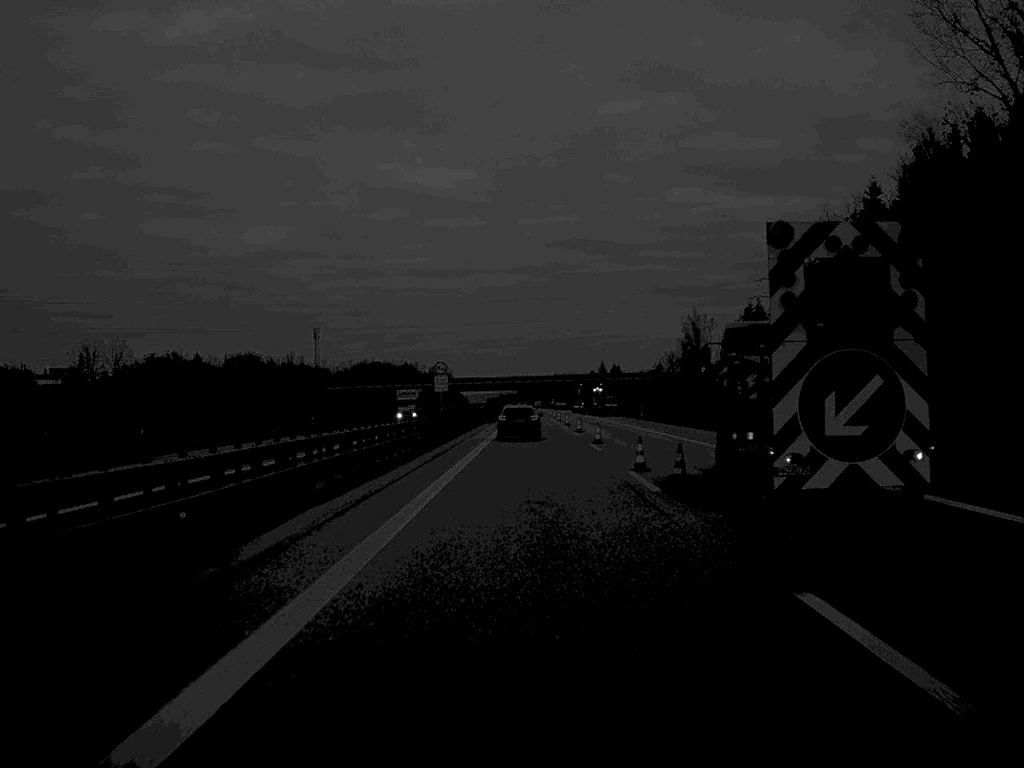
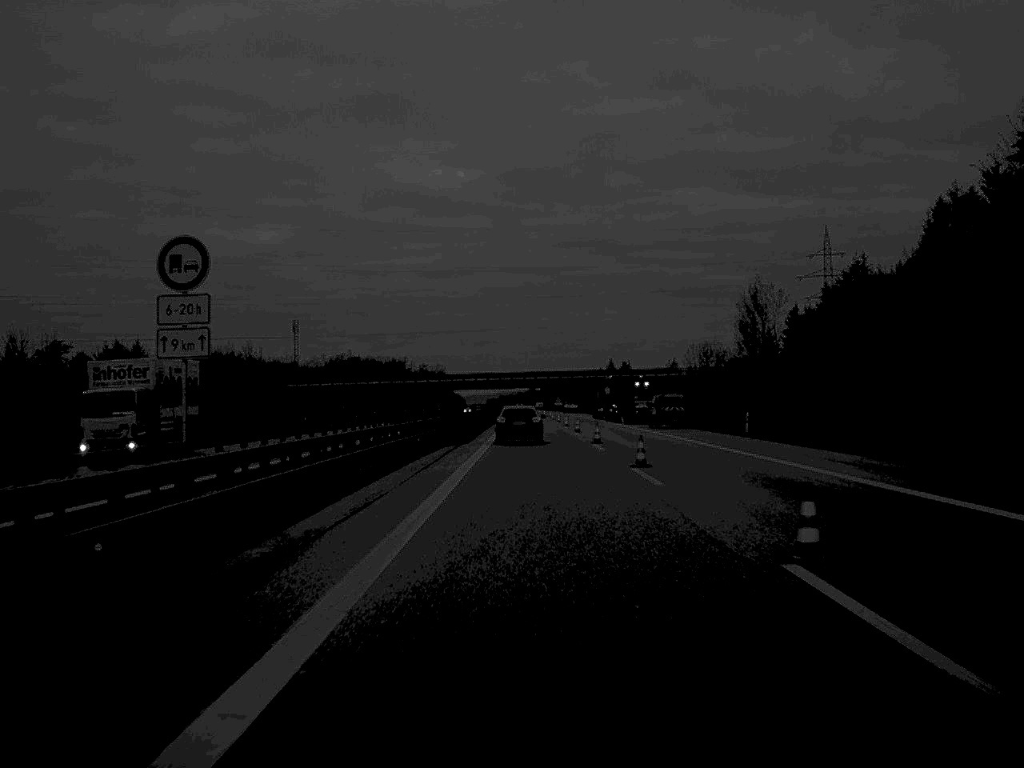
(-0.1, +52.1) m; 0°
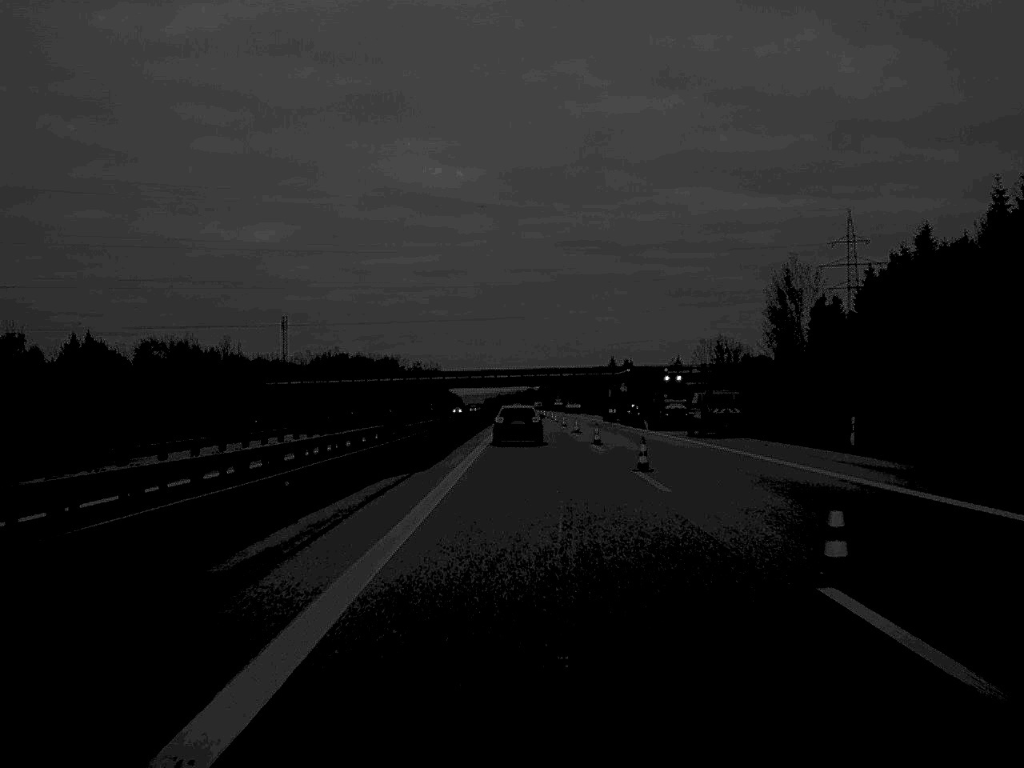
(0.0, +19.2) m; 0°
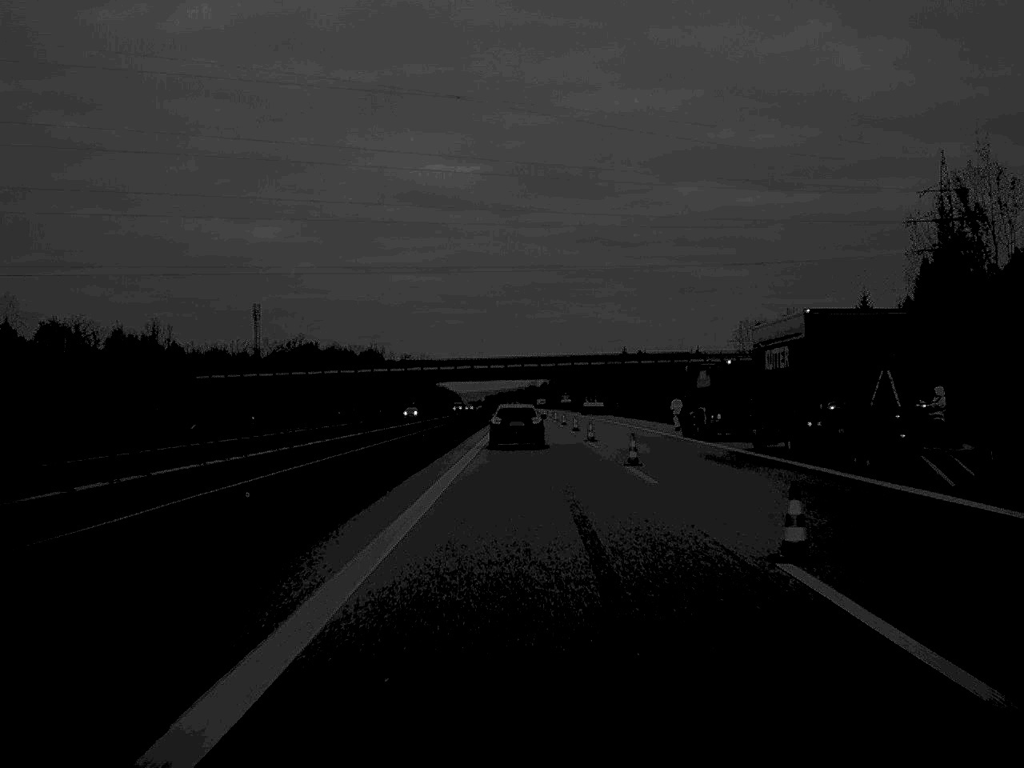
(0.0, +52.0) m; 0°
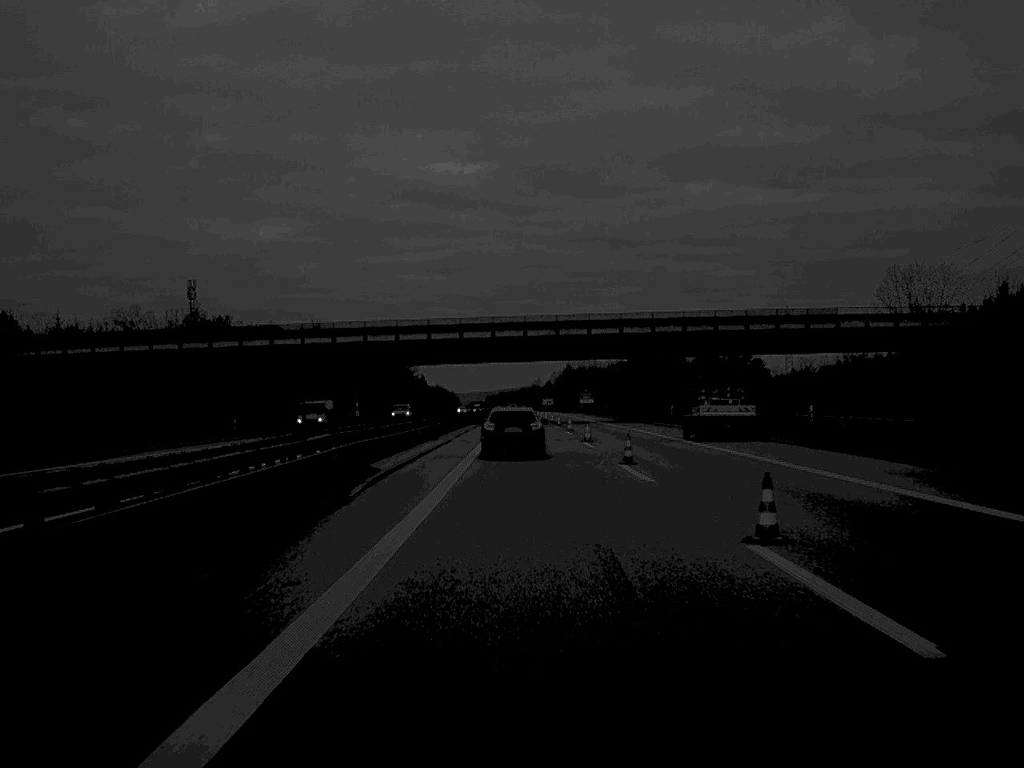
(-0.3, +87.7) m; 0°
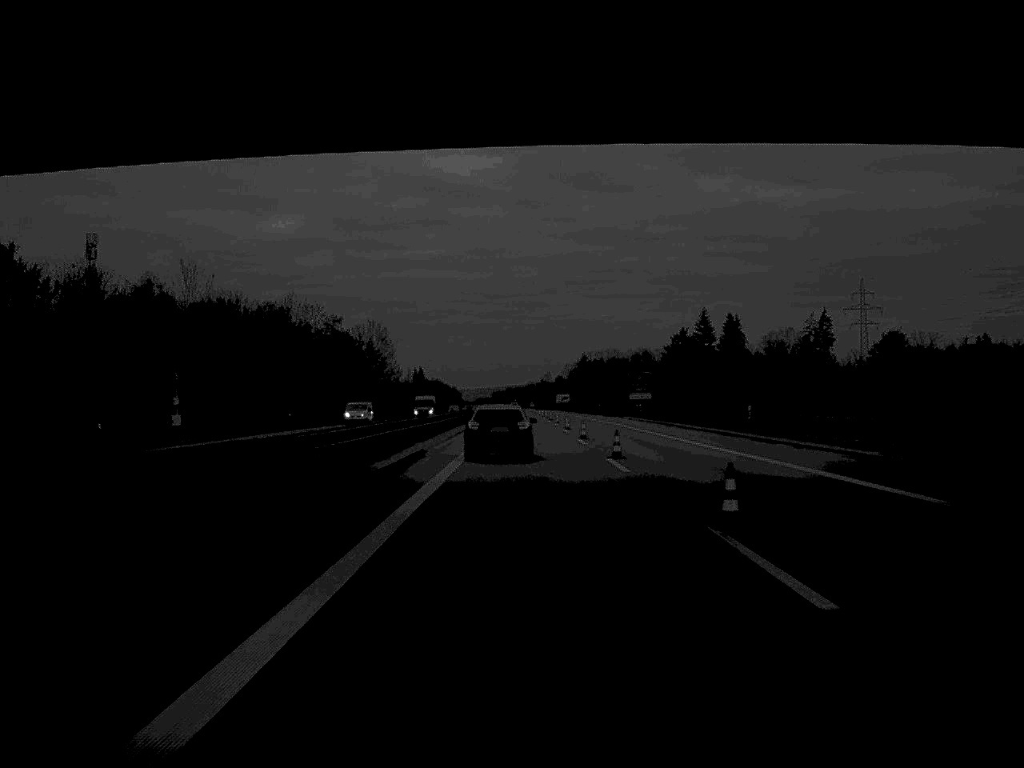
(-0.3, +87.4) m; 0°
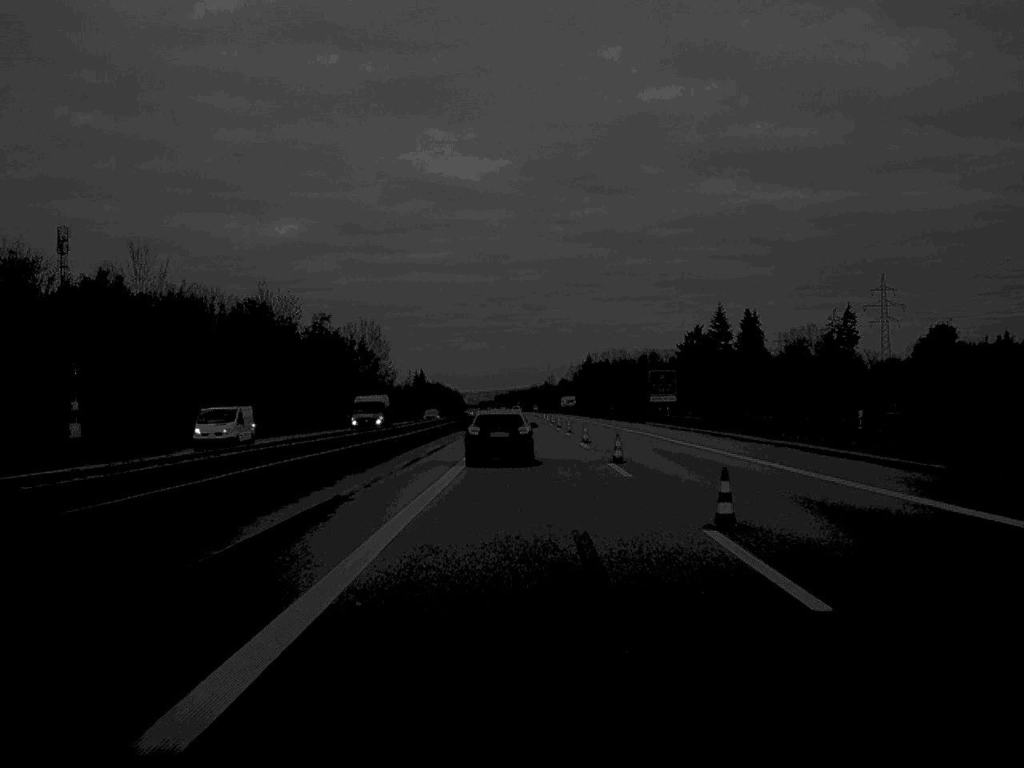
(0.0, +18.4) m; 0°
